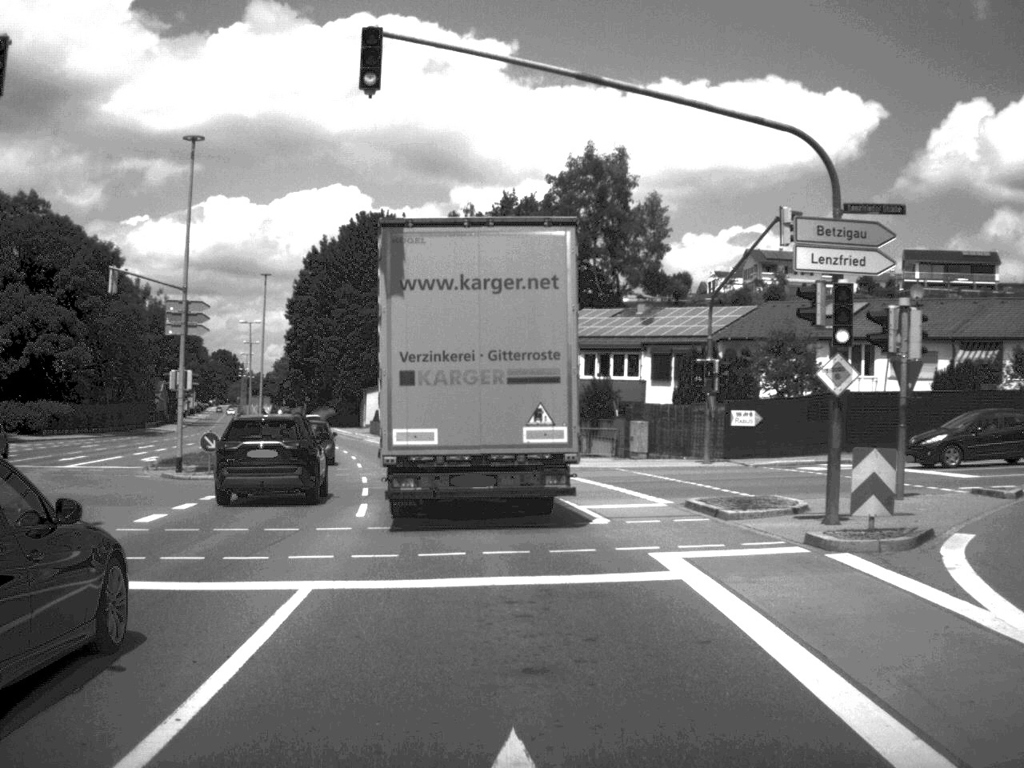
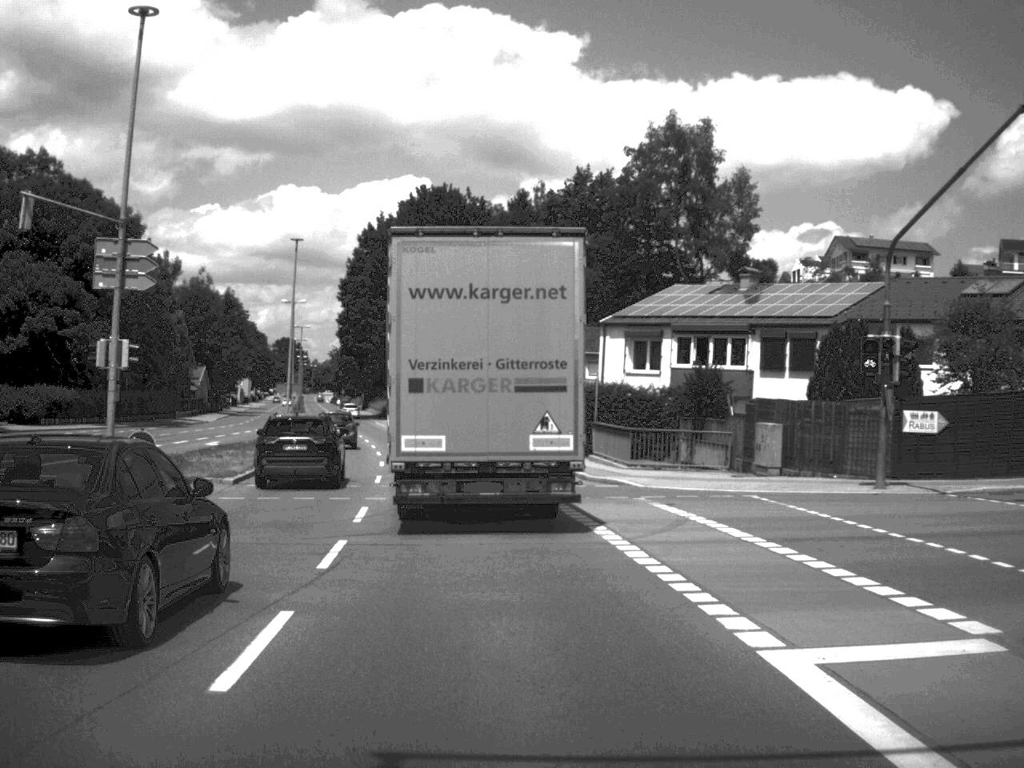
(-0.3, +12.5) m; -3°
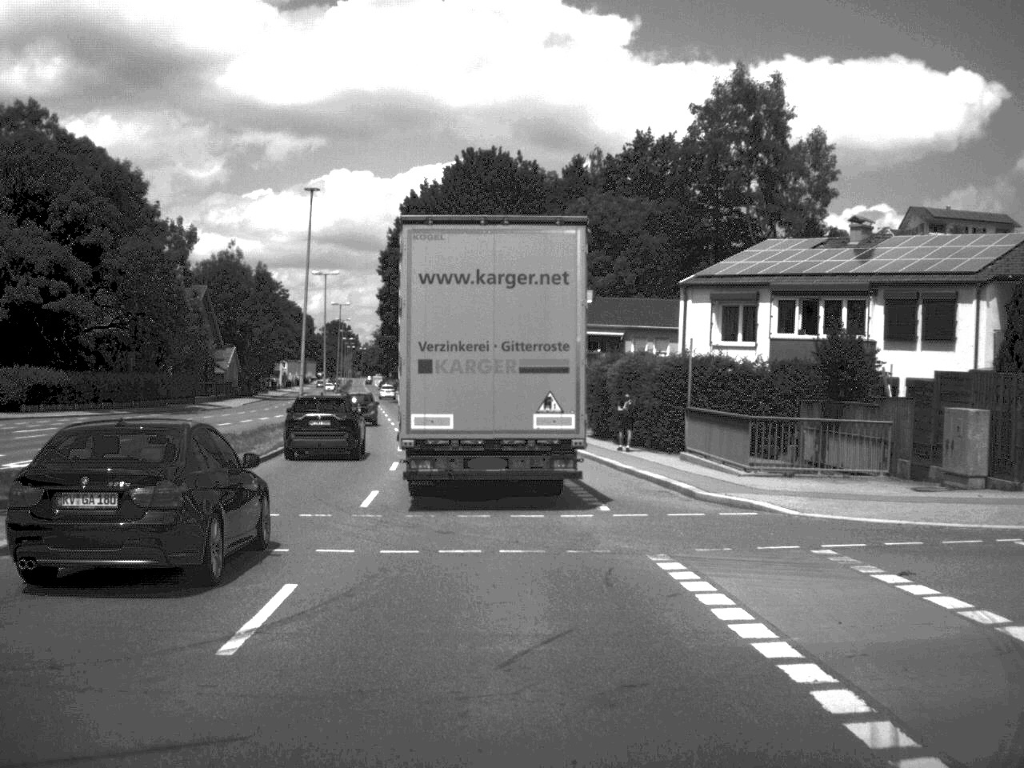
(-0.3, +11.2) m; -3°
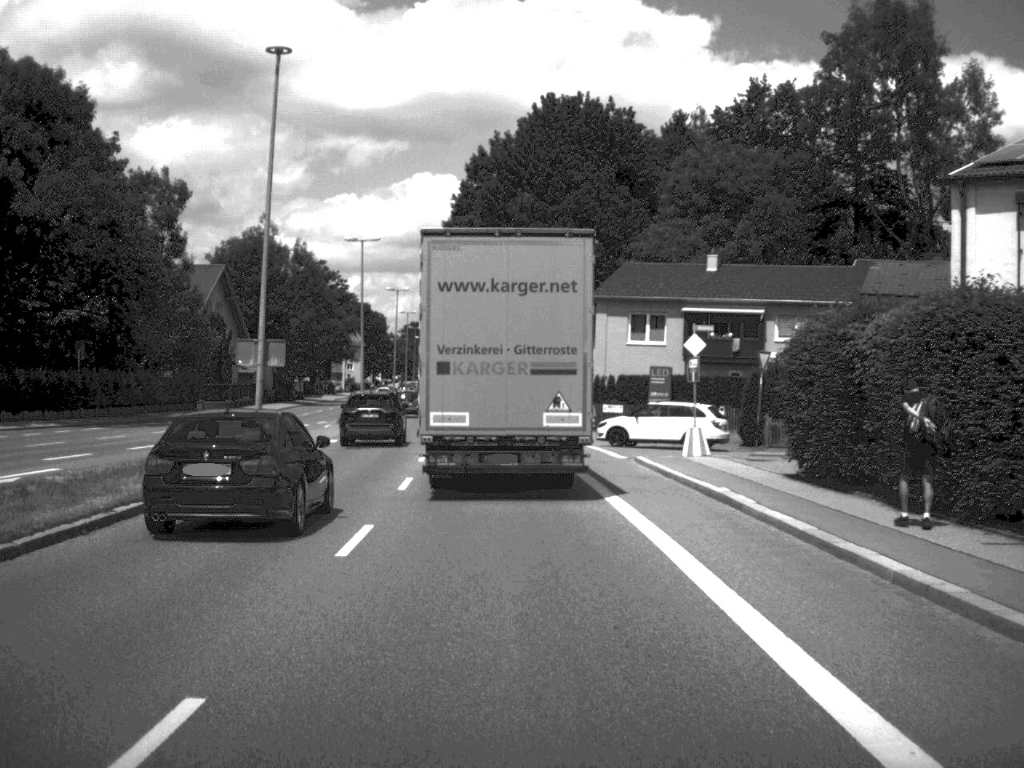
(-0.8, +23.6) m; -4°
